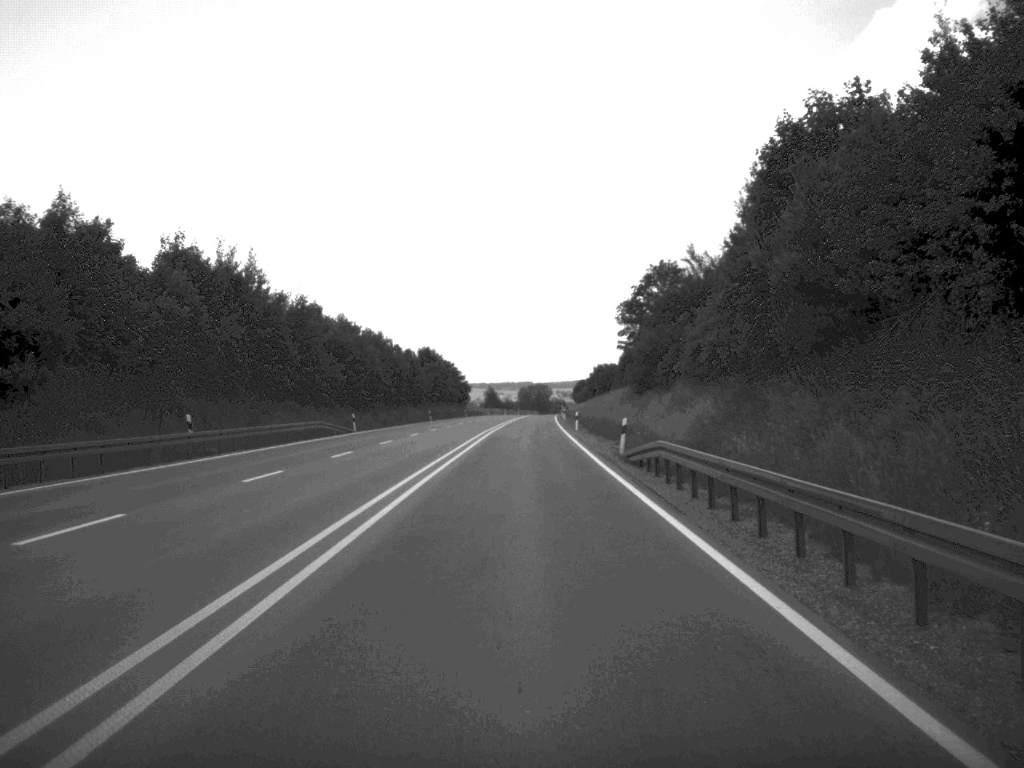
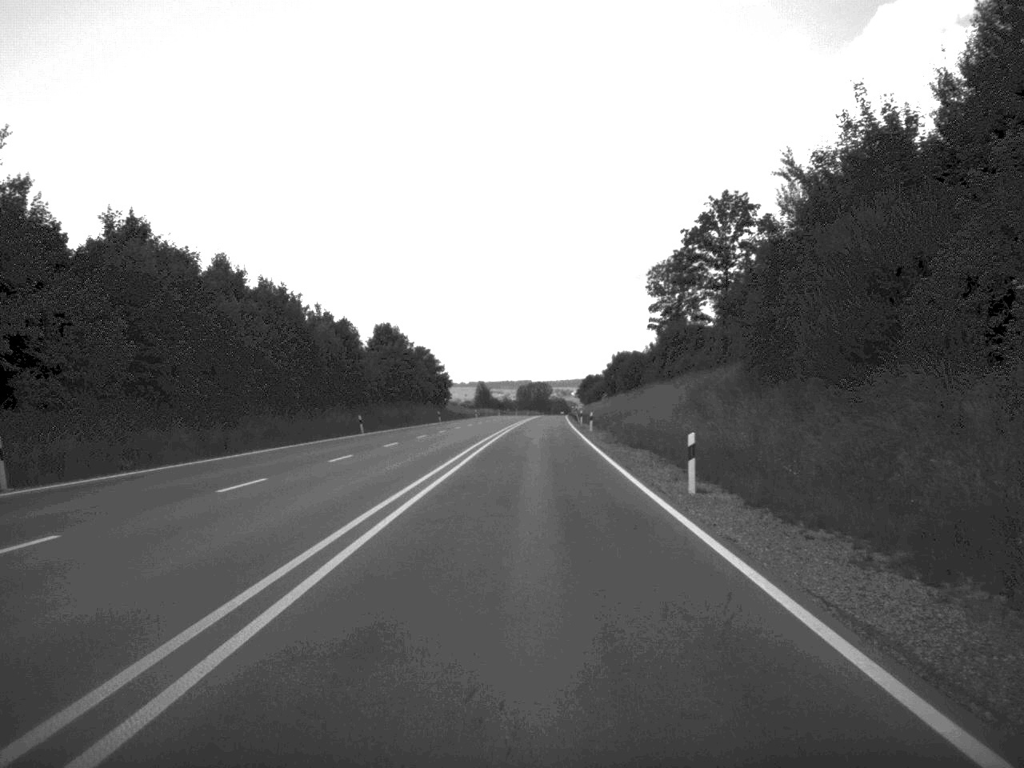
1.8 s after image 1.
(-0.1, +50.5) m; 0°
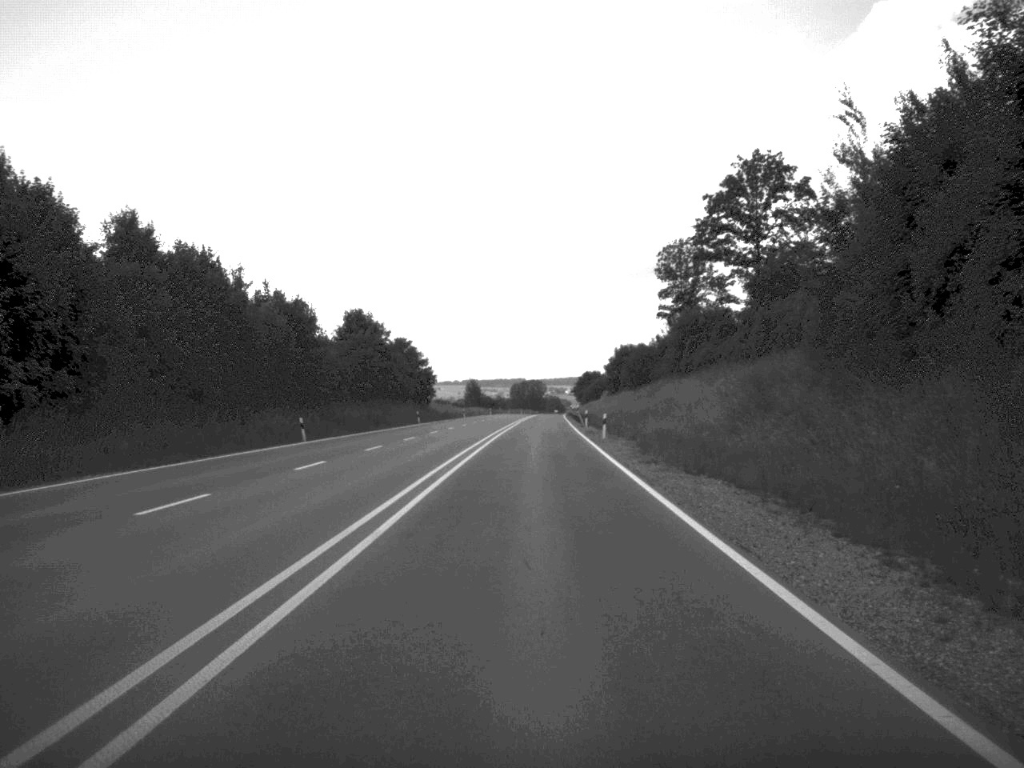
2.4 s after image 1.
(0.0, +16.9) m; 0°
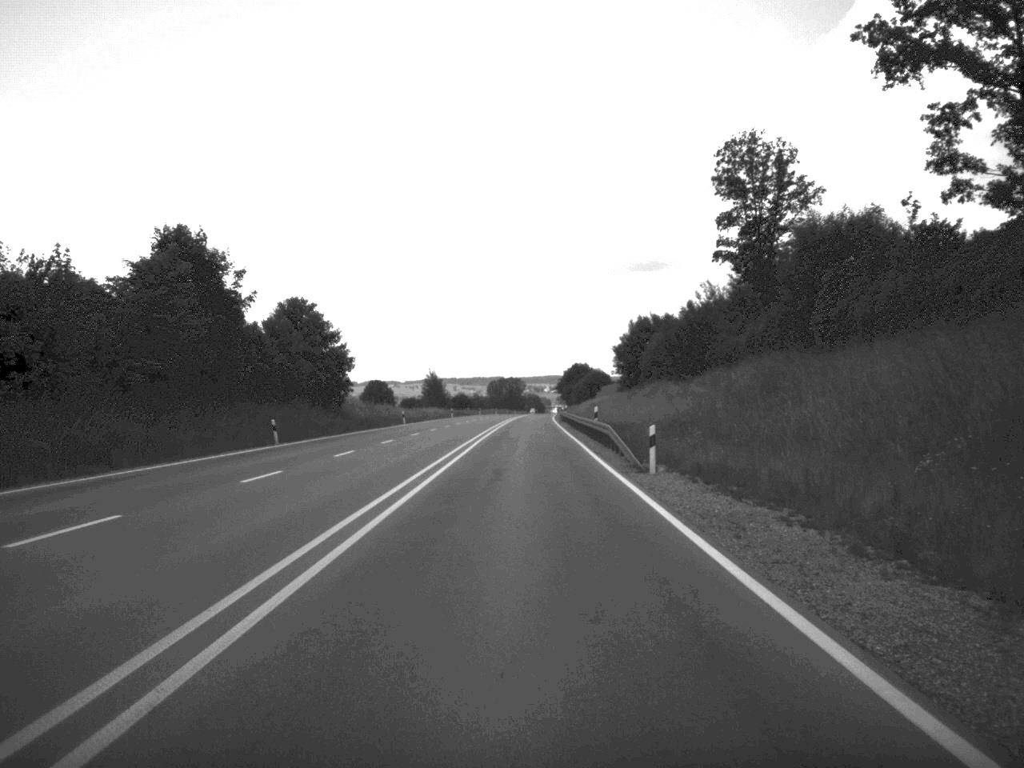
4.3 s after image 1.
(+0.4, +51.5) m; +1°
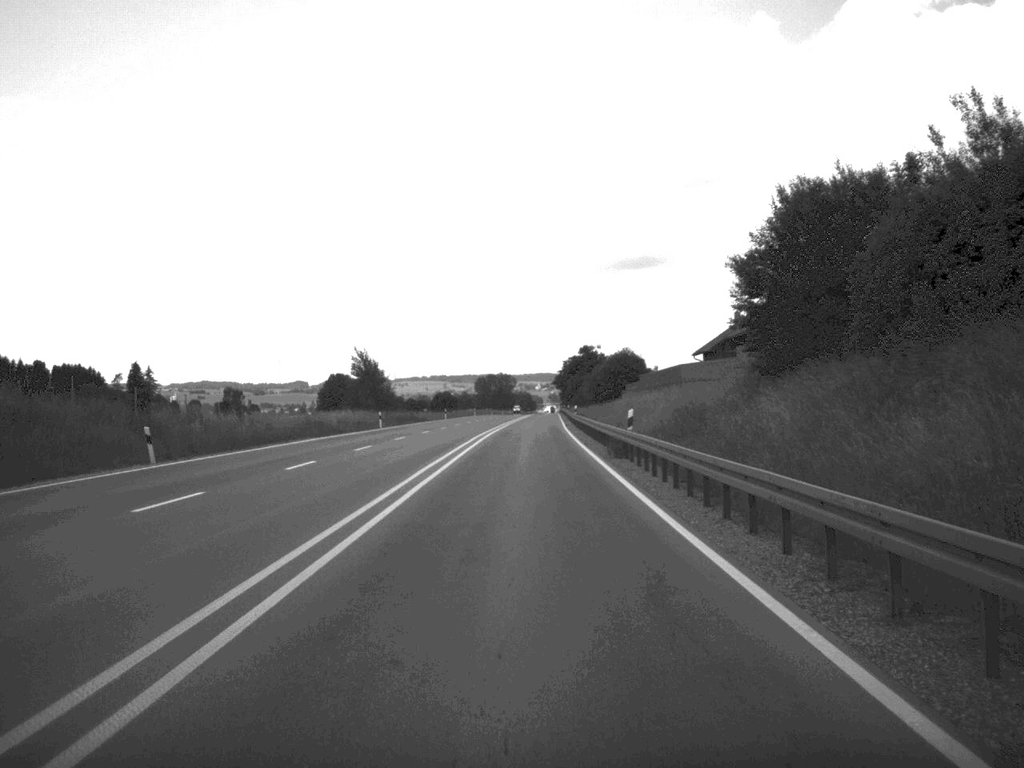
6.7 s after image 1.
(+0.1, +66.5) m; 0°
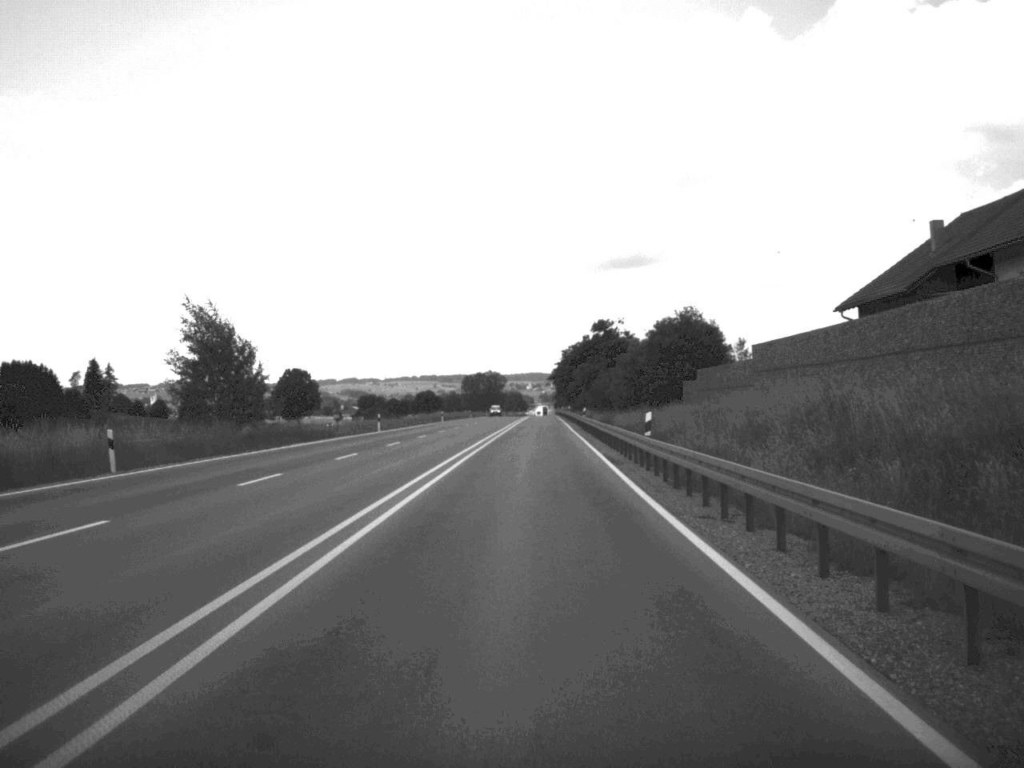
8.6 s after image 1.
(+0.1, +53.0) m; 0°
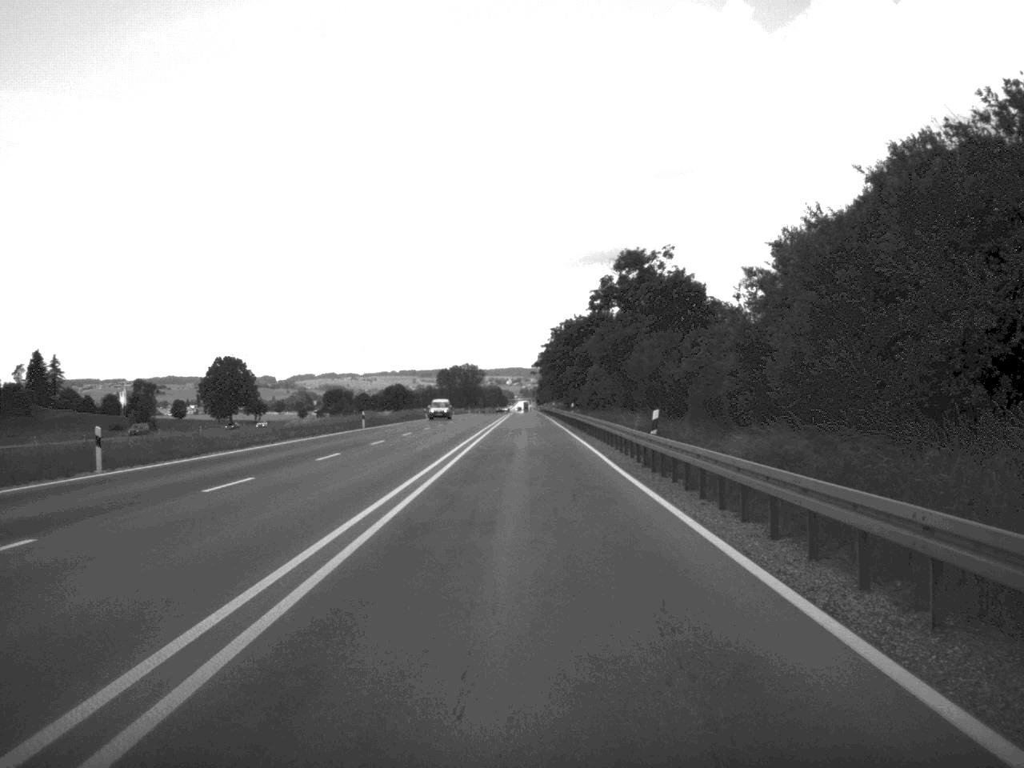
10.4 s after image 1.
(+0.2, +50.2) m; +1°
